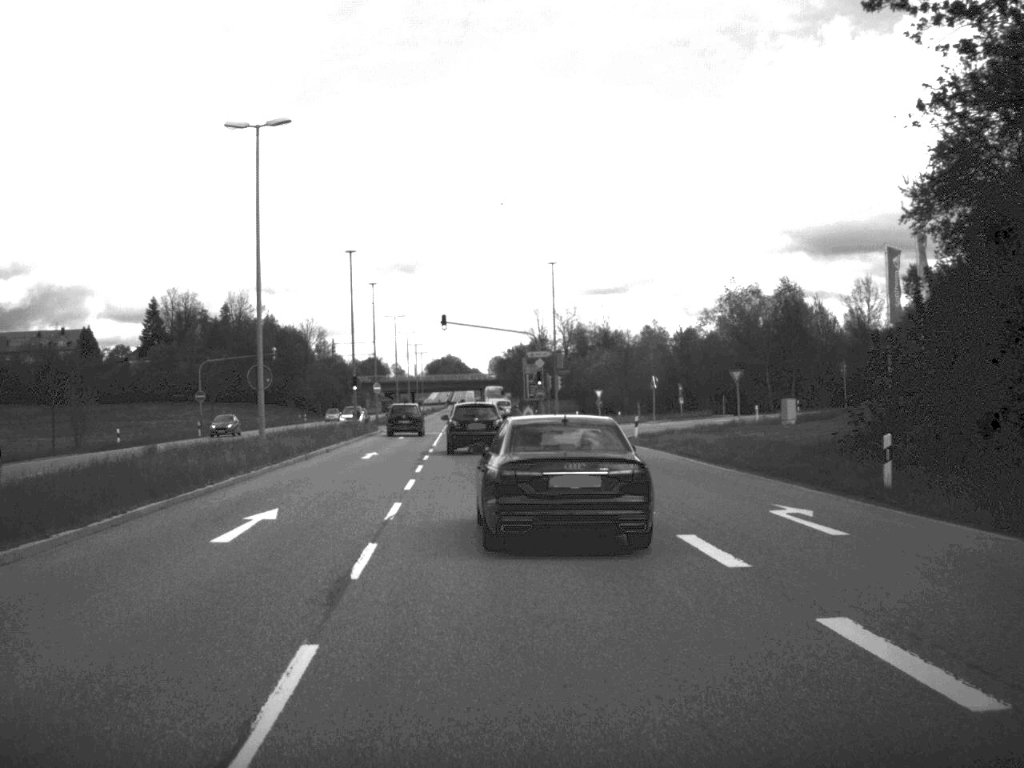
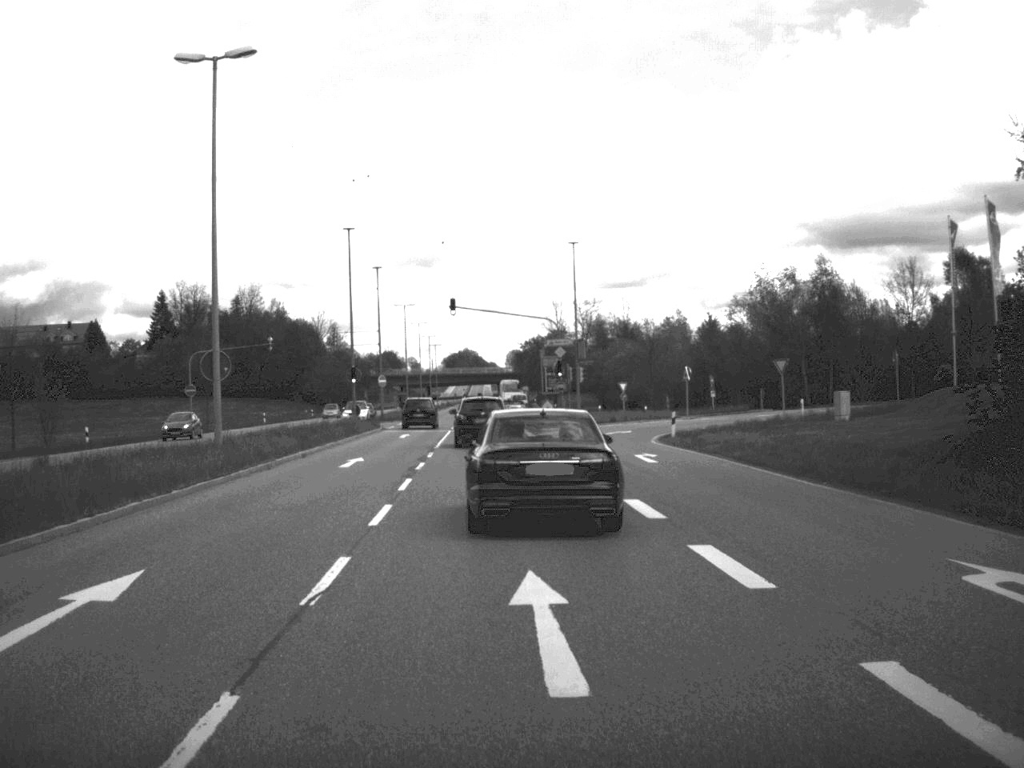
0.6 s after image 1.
(-0.1, +7.6) m; -1°
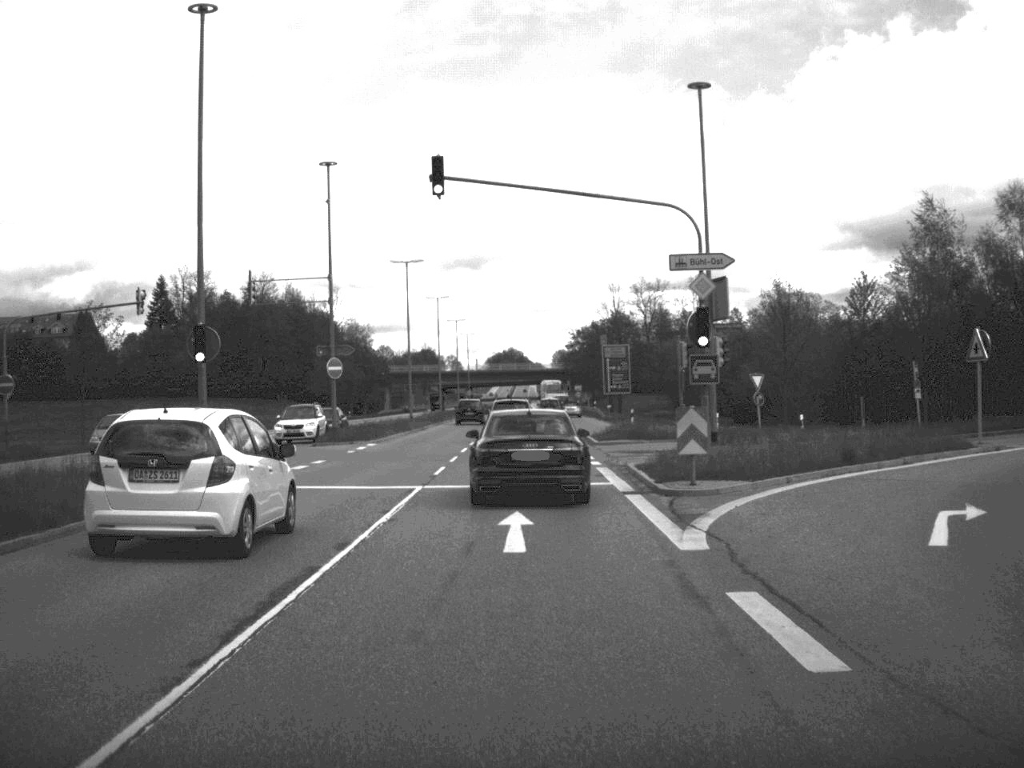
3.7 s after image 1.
(-0.9, +38.5) m; -2°
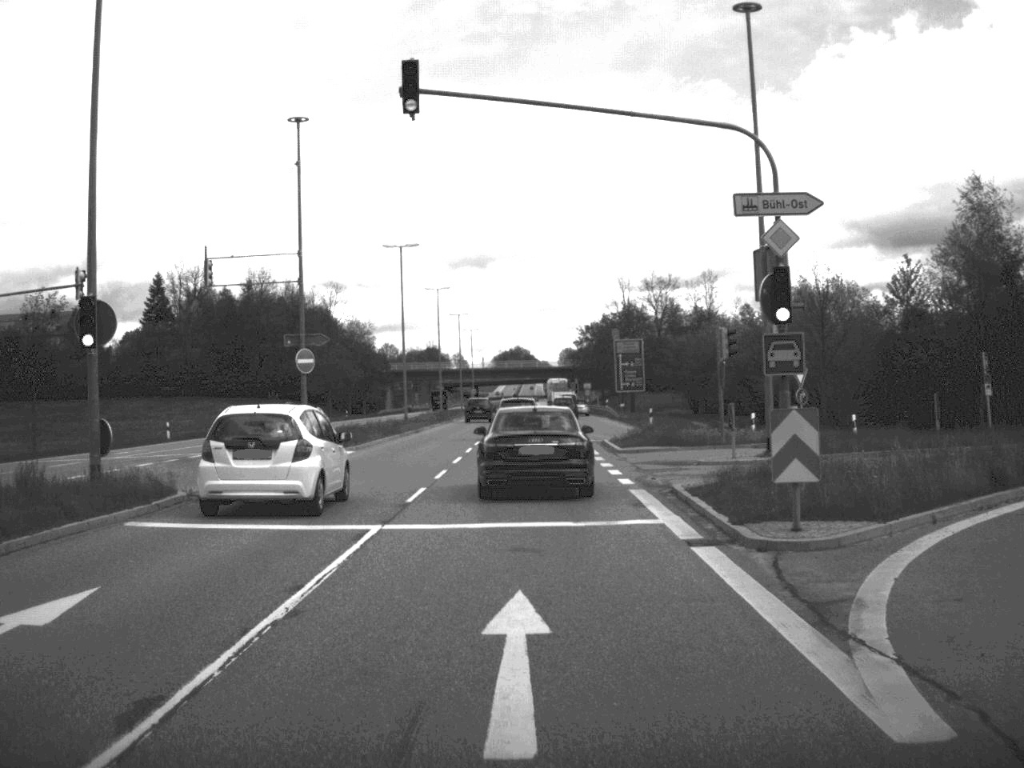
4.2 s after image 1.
(0.0, +7.5) m; 0°
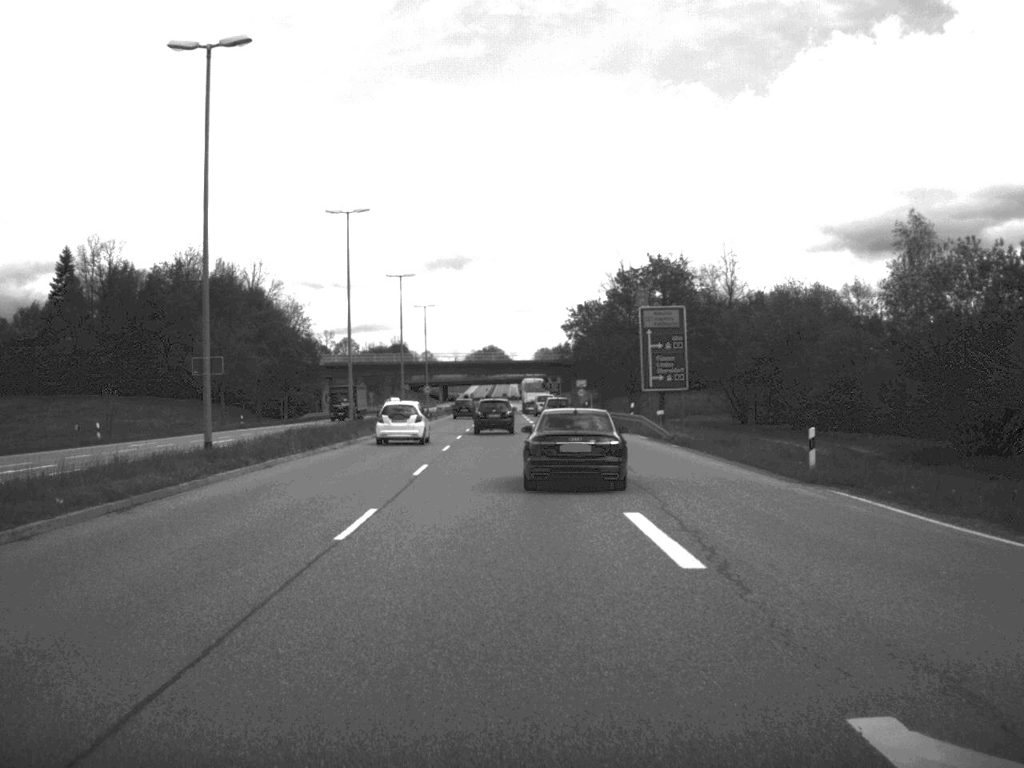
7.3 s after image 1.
(0.0, +41.6) m; +1°
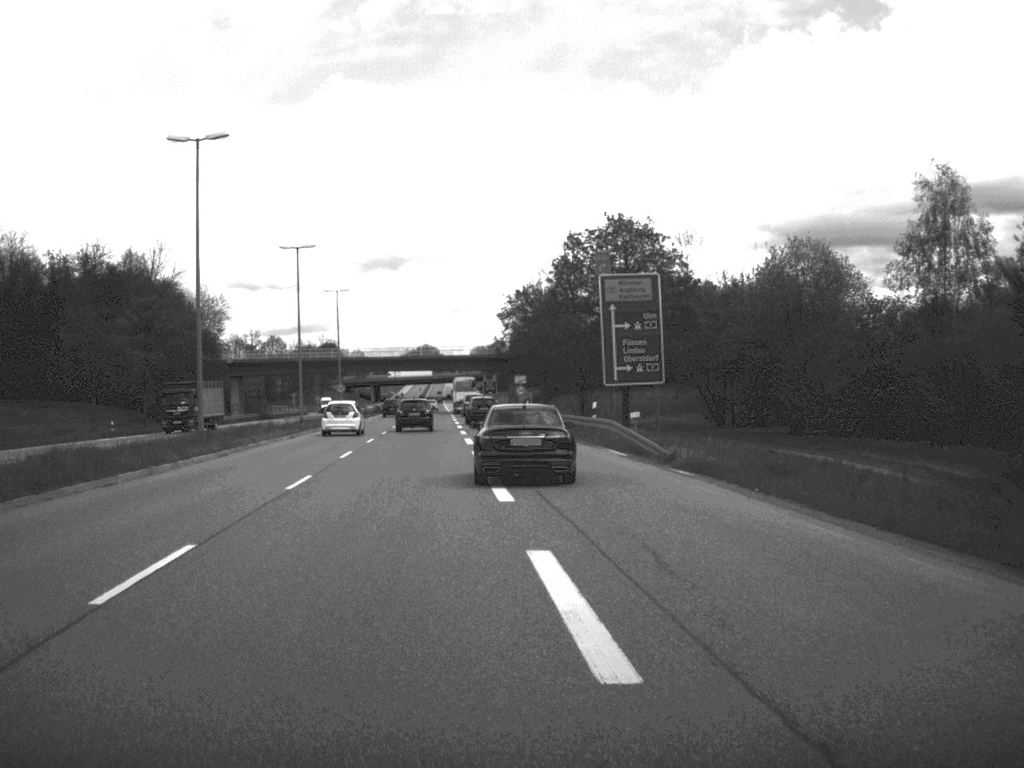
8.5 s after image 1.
(+0.4, +16.9) m; +3°
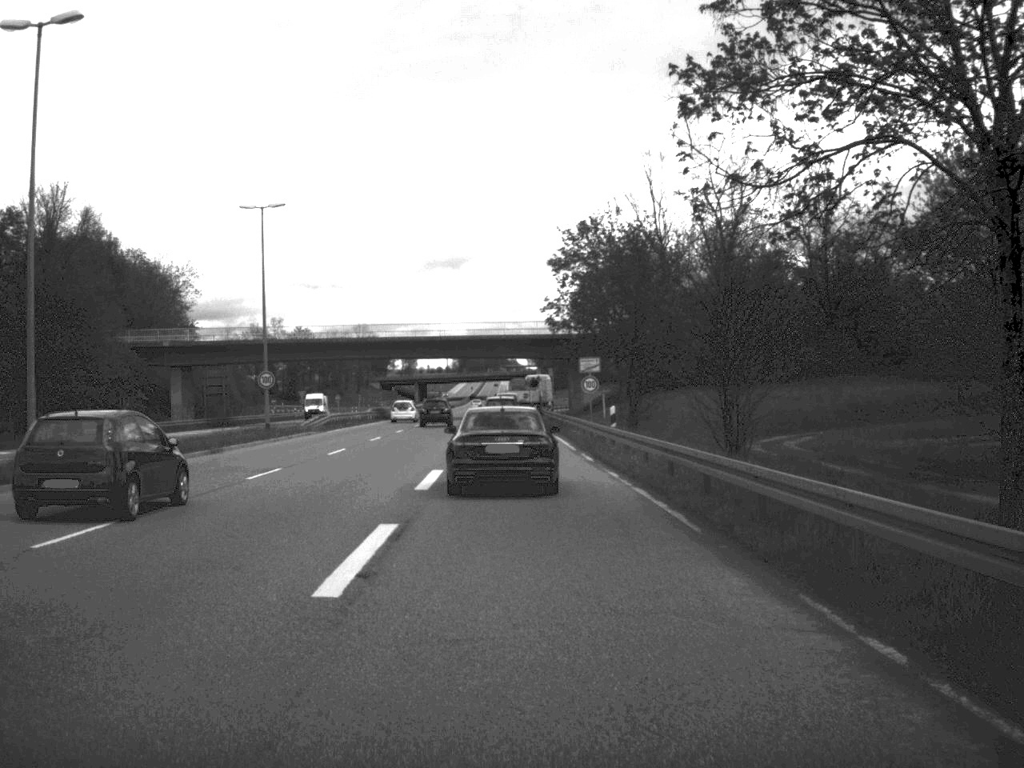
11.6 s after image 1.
(-0.7, +44.7) m; -3°
